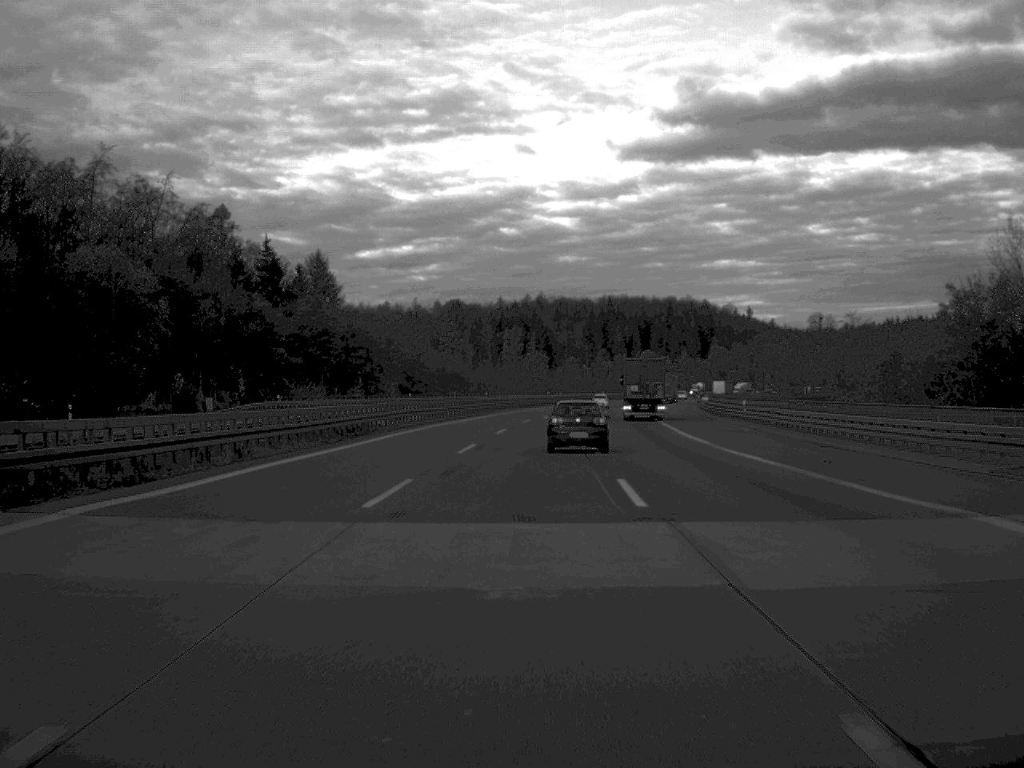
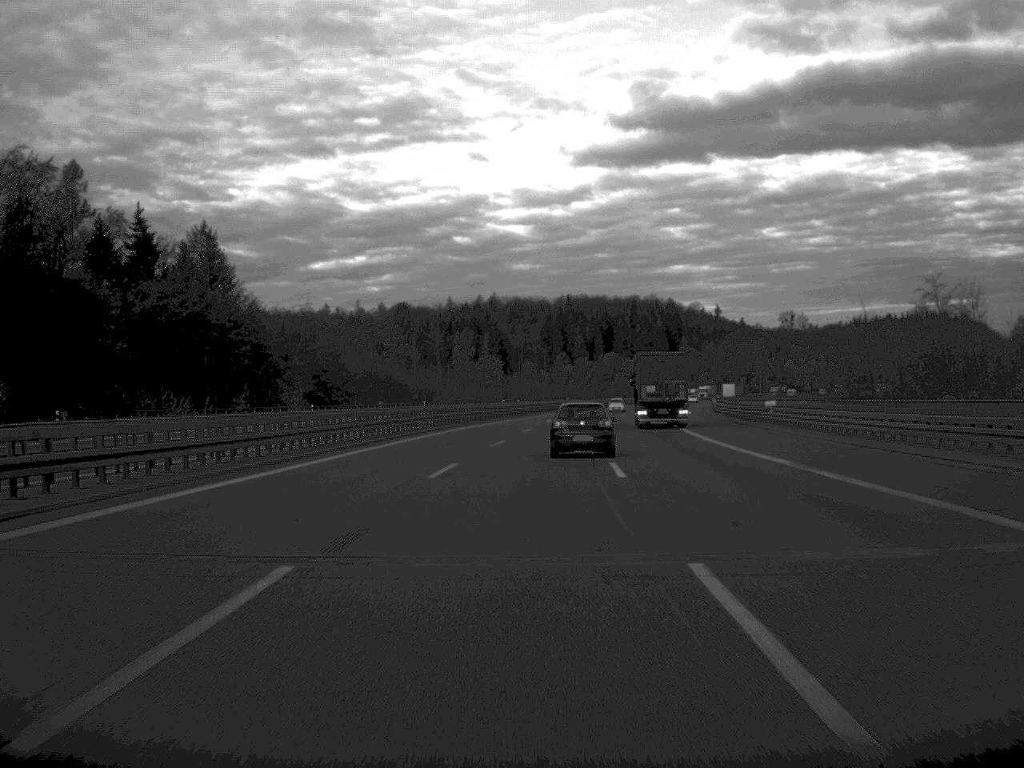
(+0.8, +45.6) m; +2°
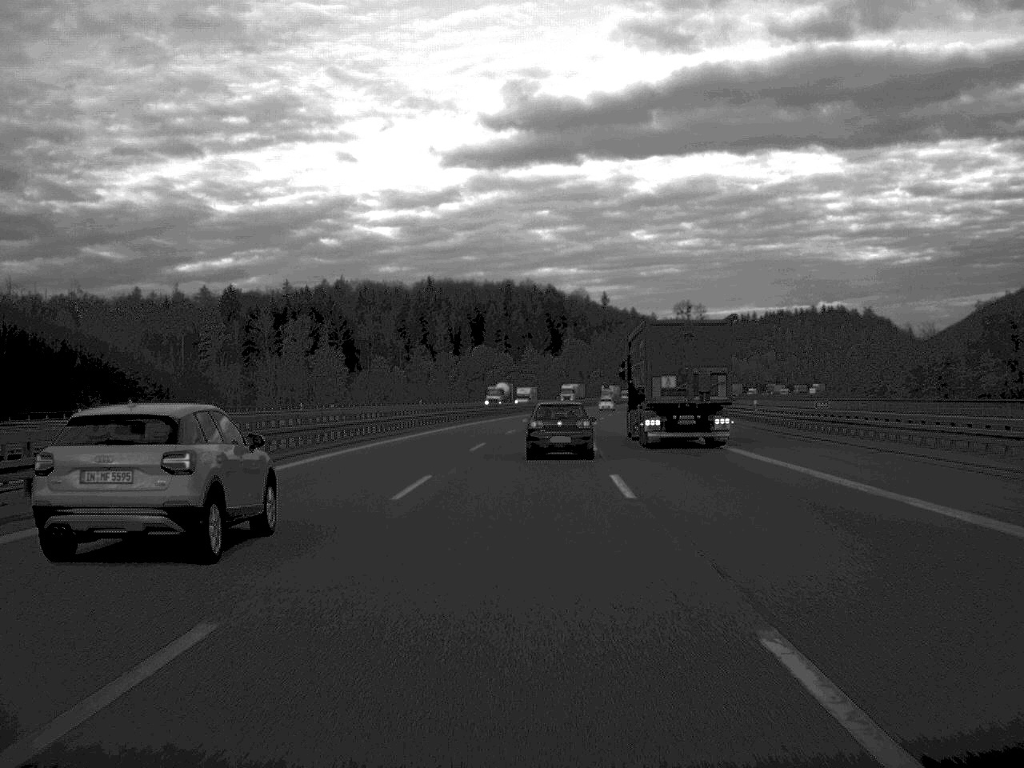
(+4.8, +94.3) m; +6°
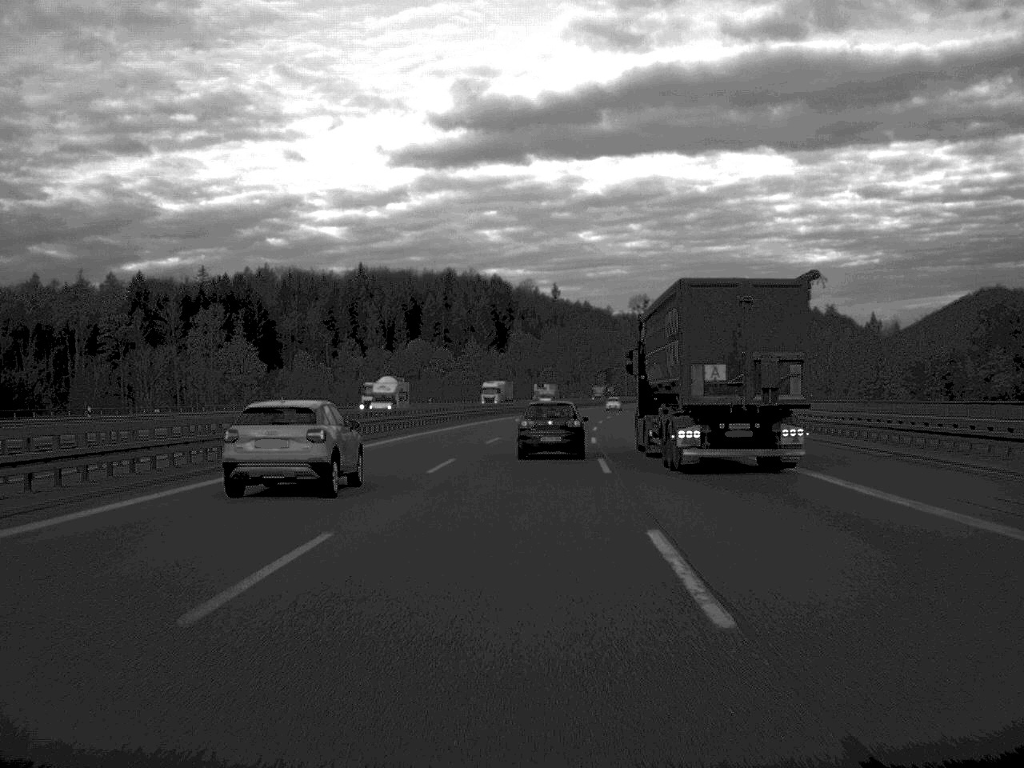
(+1.1, +47.0) m; +2°
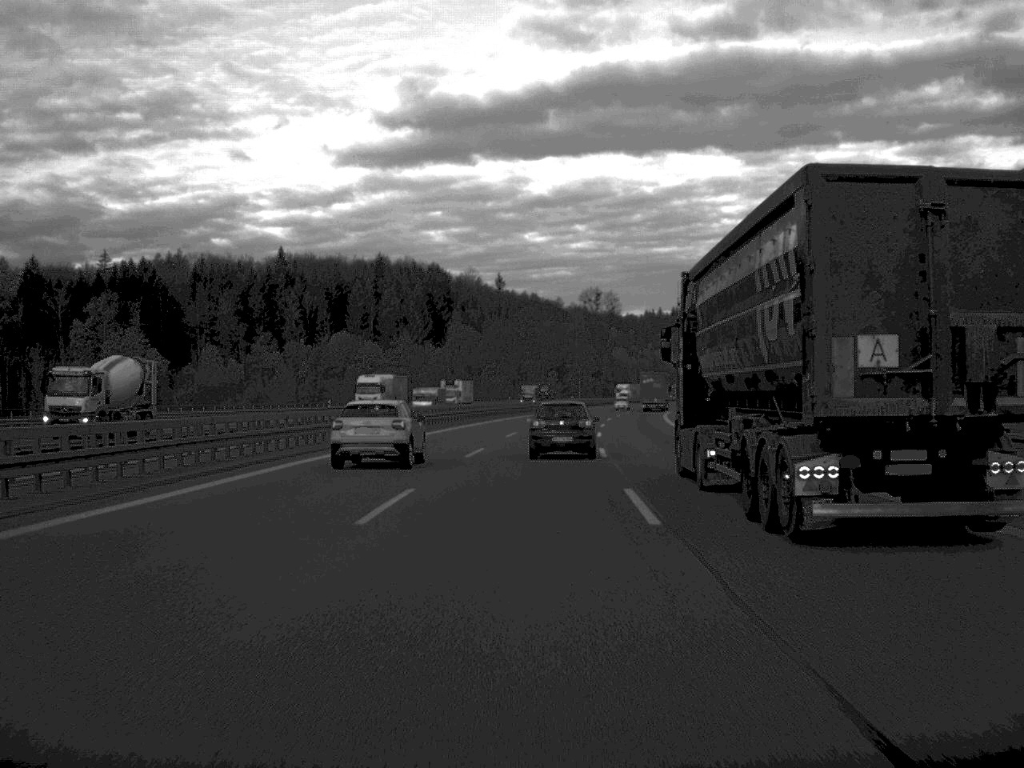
(+1.0, +45.8) m; +3°
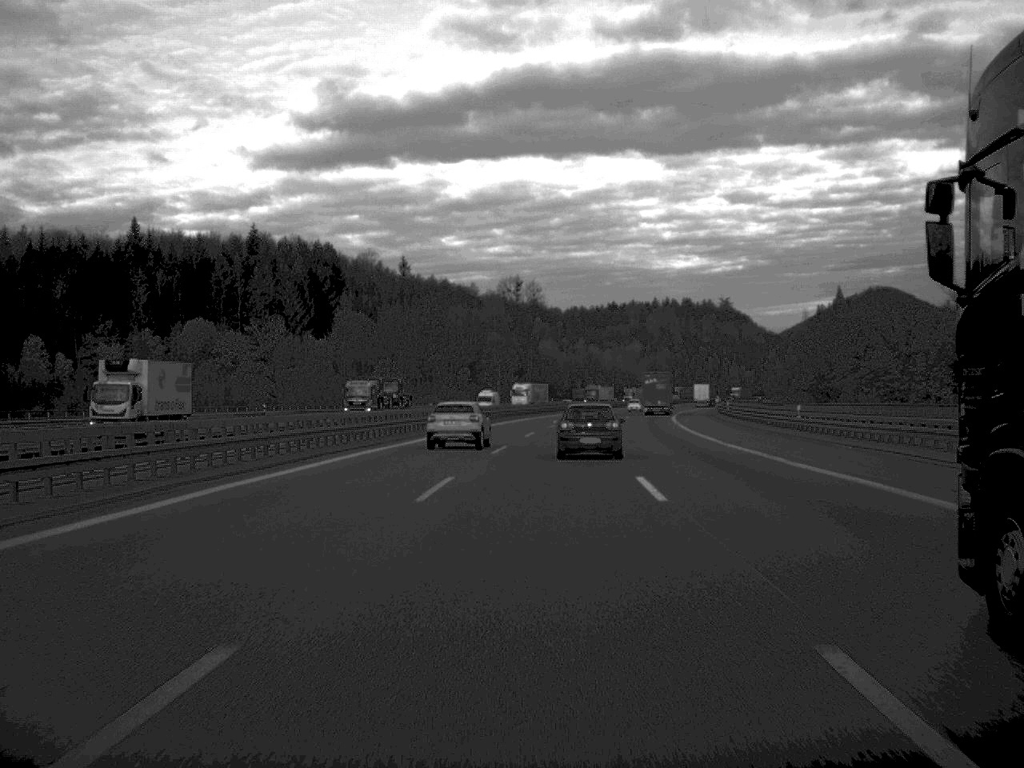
(+2.2, +67.6) m; +4°
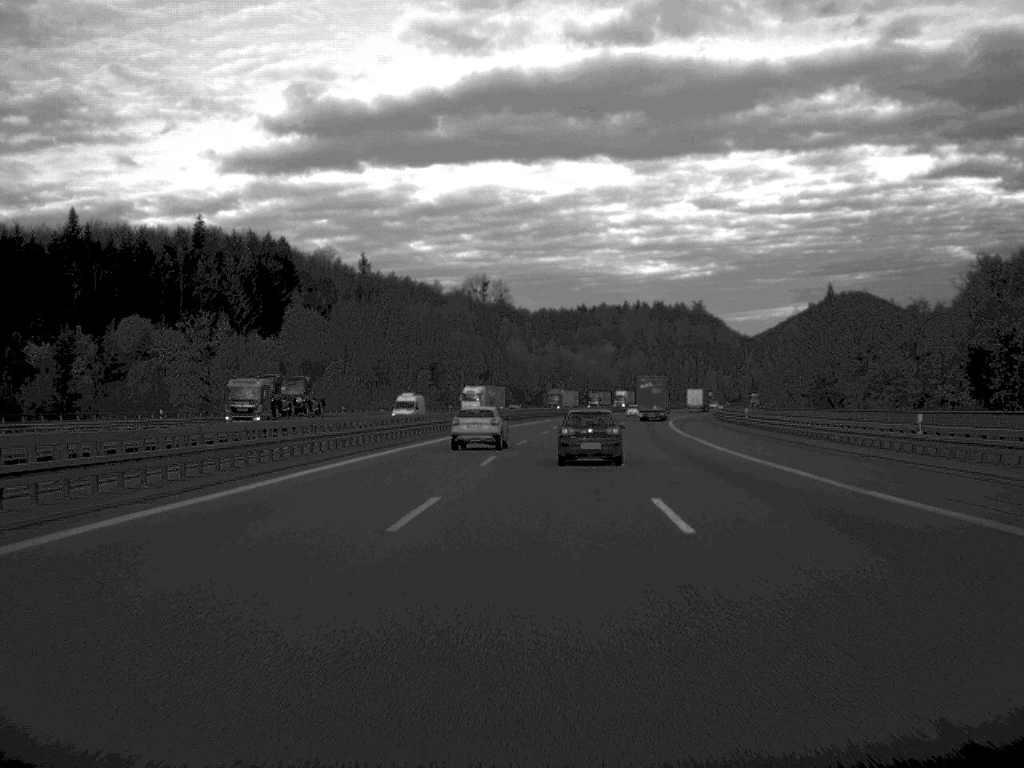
(+0.3, +21.9) m; +1°
